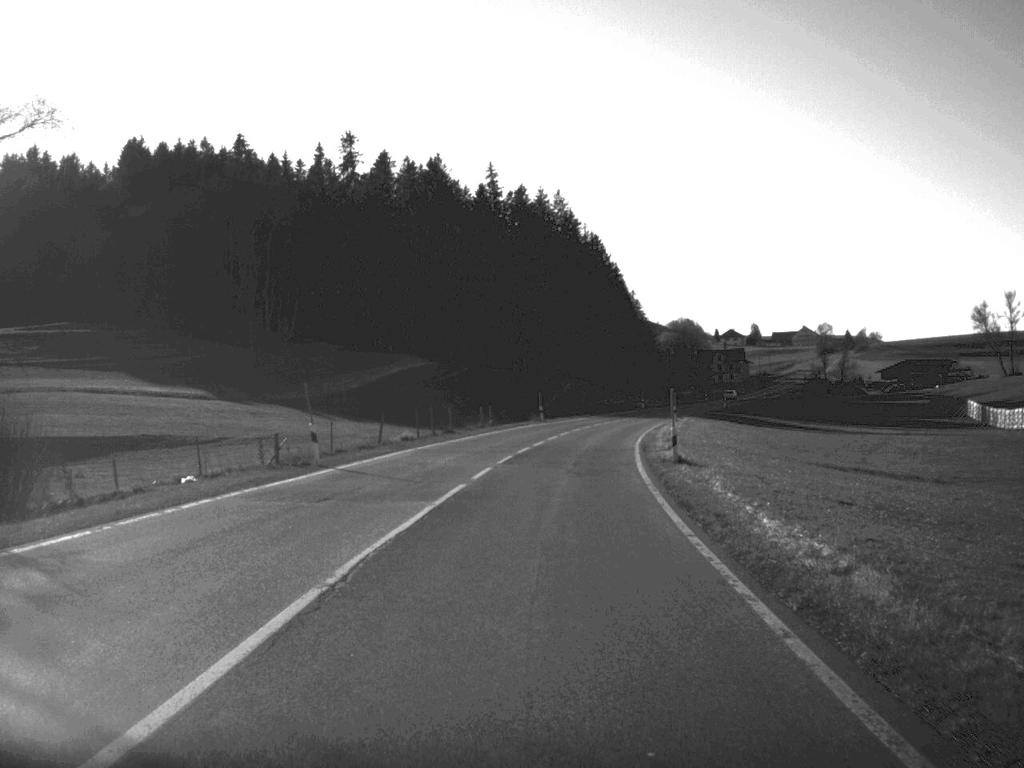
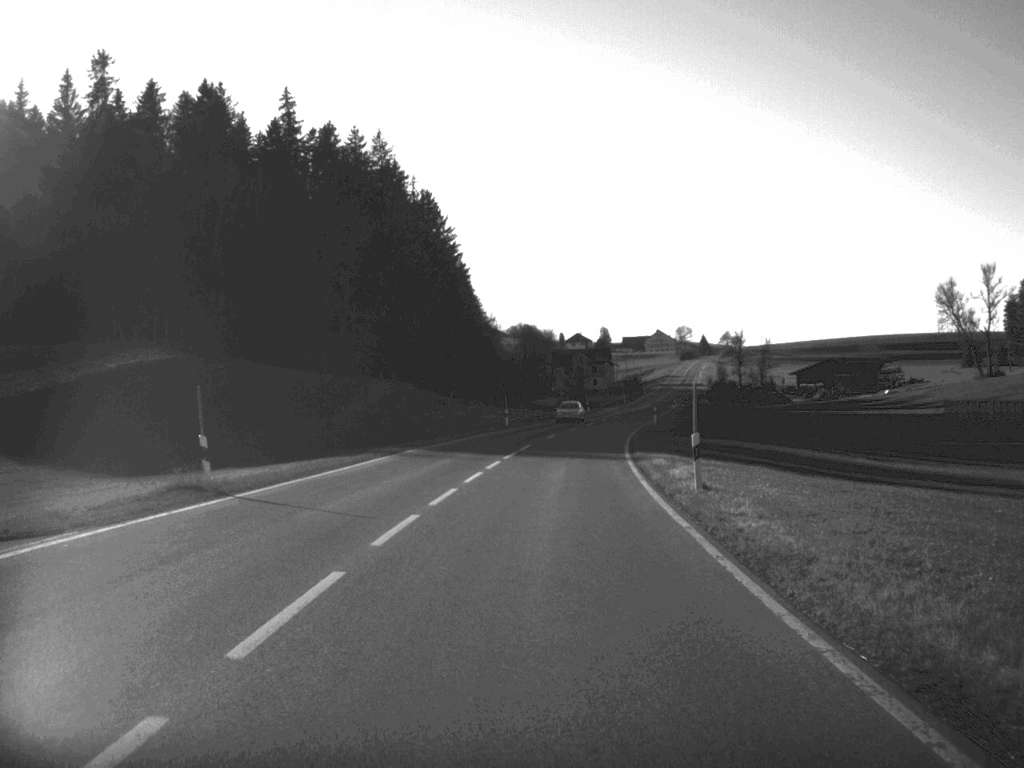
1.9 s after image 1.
(+3.9, +60.7) m; +7°
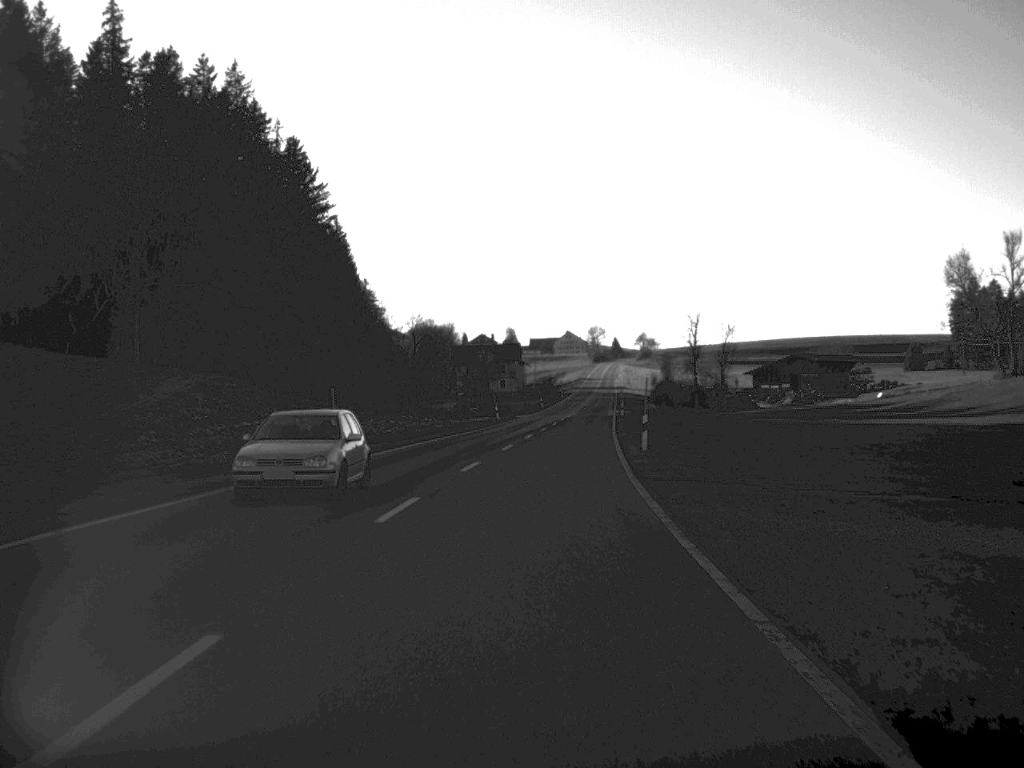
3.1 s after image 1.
(+1.5, +39.4) m; +4°
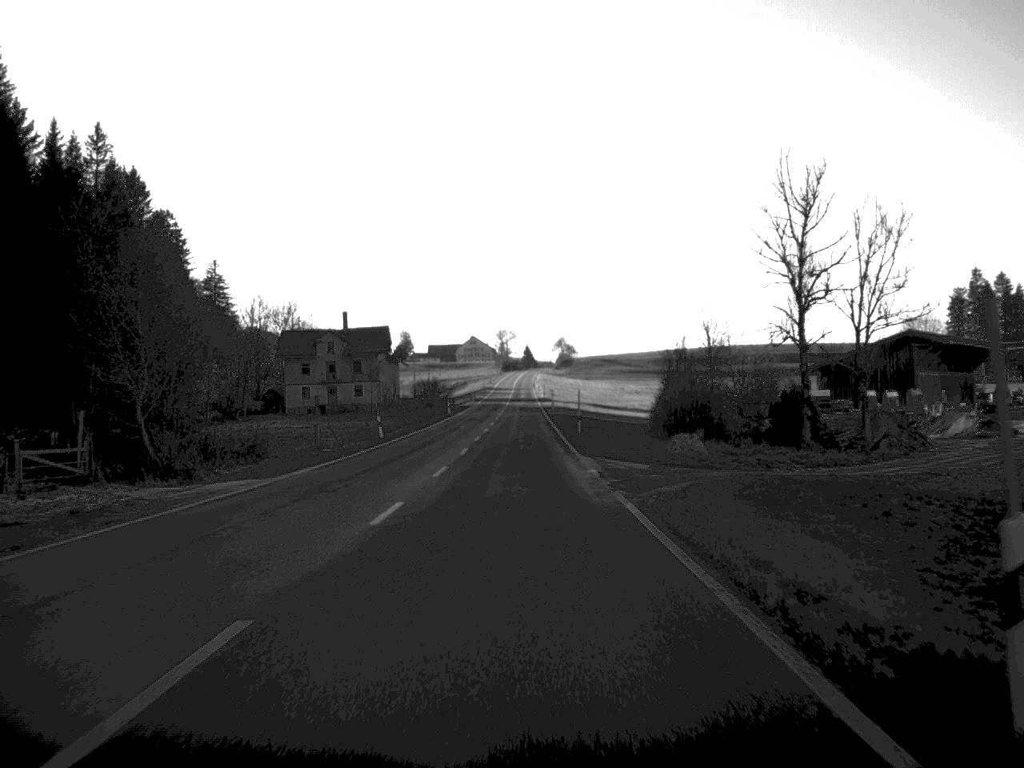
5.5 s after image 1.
(+4.0, +83.0) m; +4°
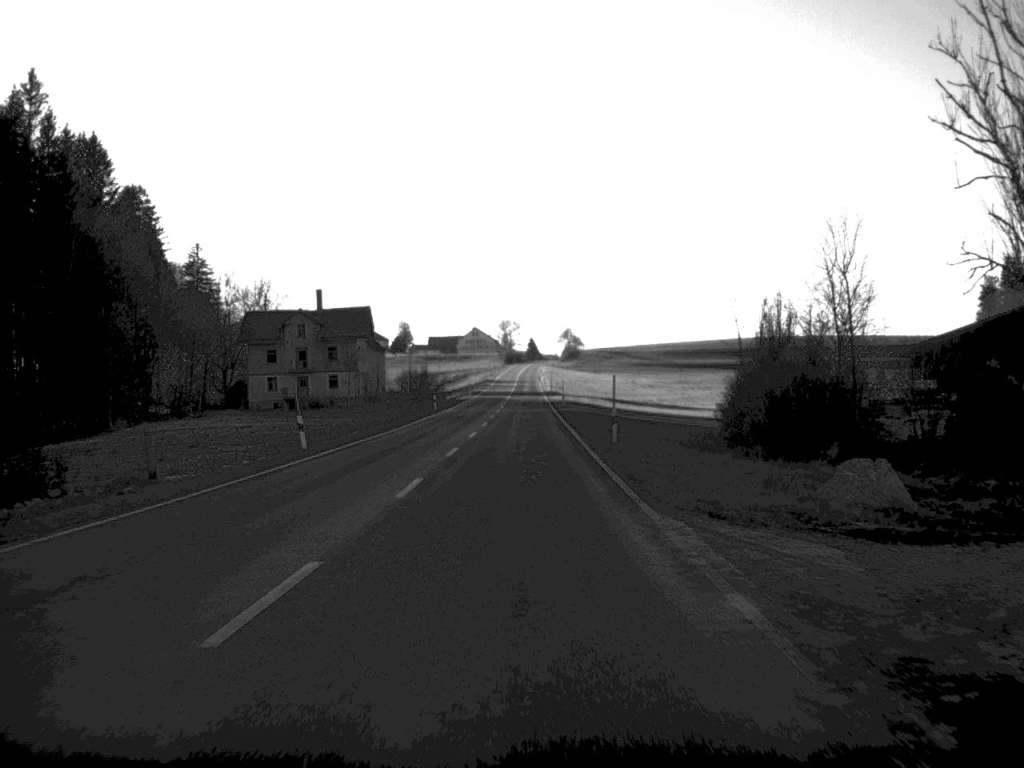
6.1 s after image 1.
(0.0, +20.6) m; 0°
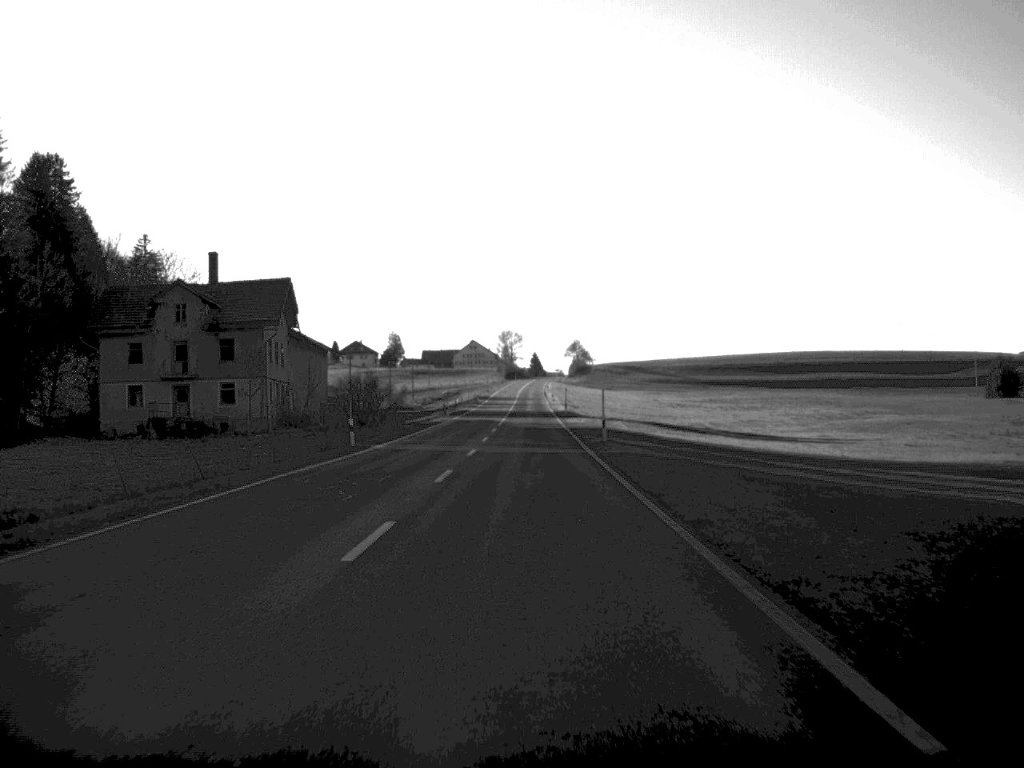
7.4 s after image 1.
(-0.1, +43.0) m; 0°
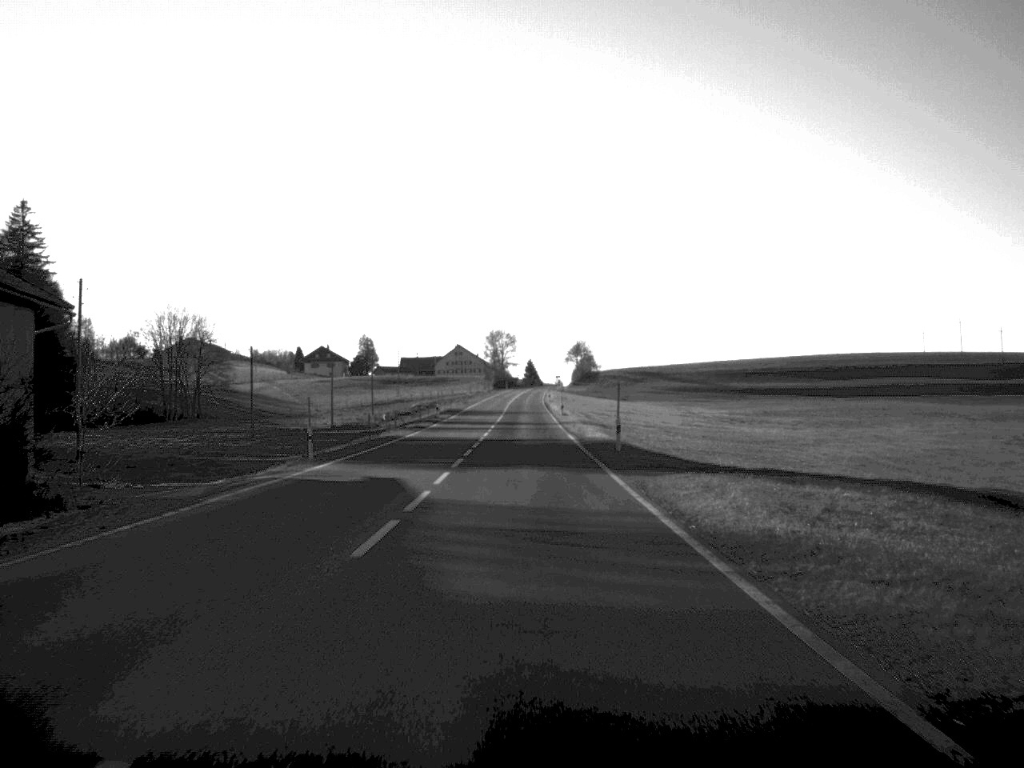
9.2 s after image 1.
(+0.1, +59.3) m; 0°
